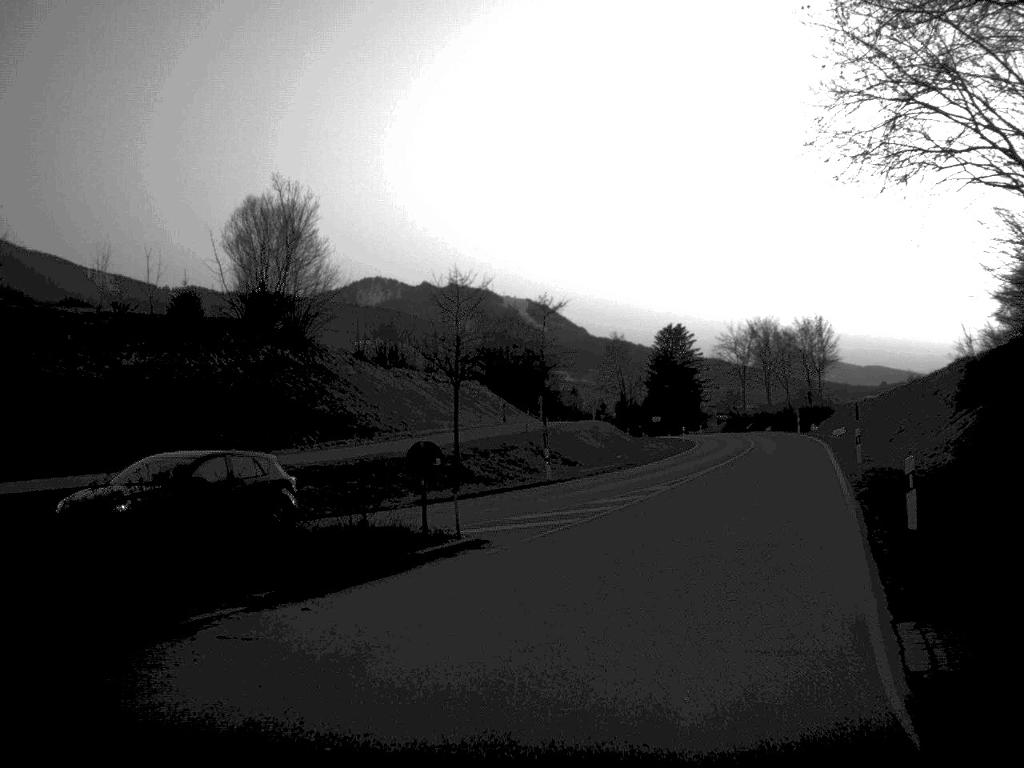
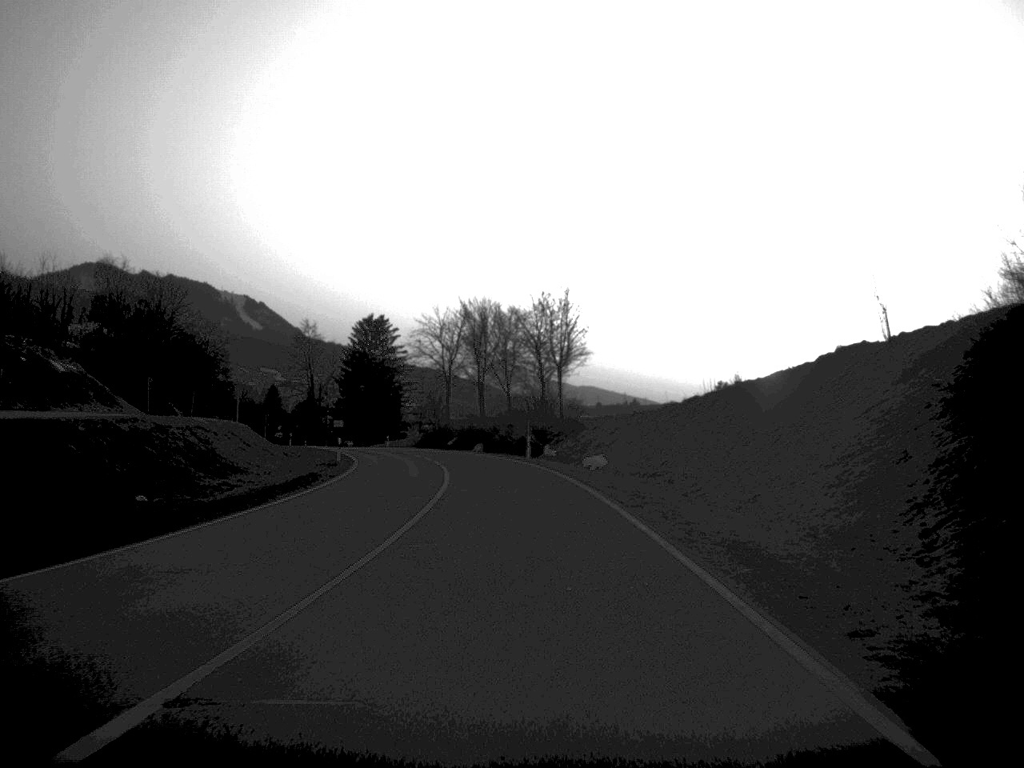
(+6.0, +33.8) m; +12°
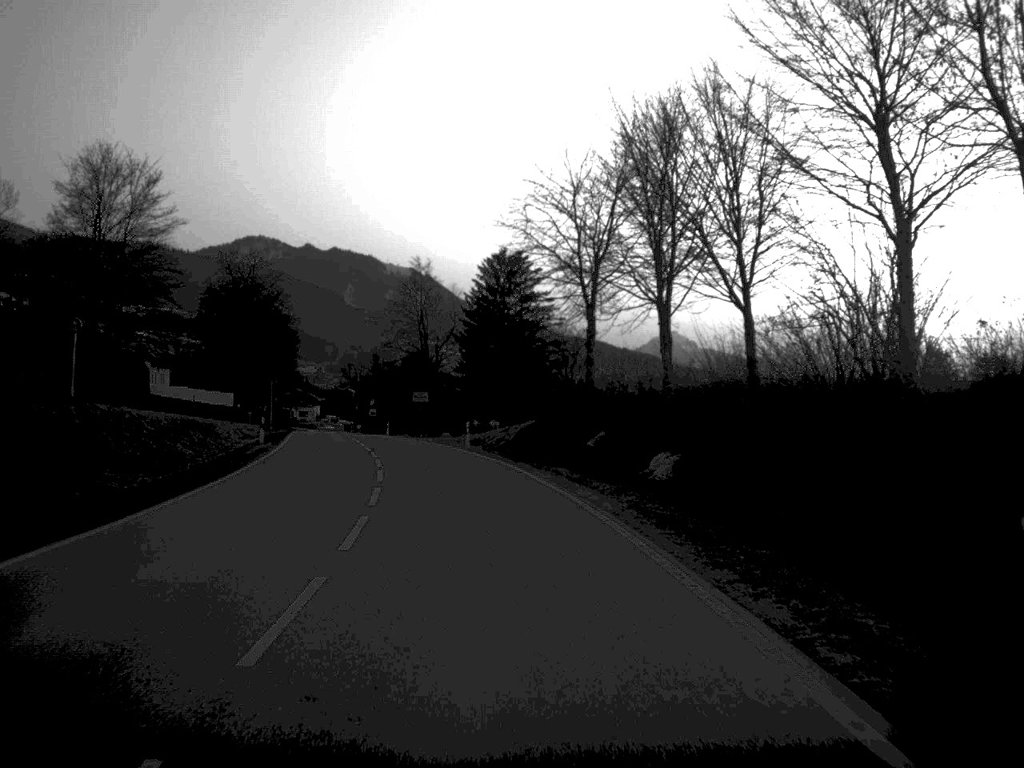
(-2.2, +52.9) m; -8°
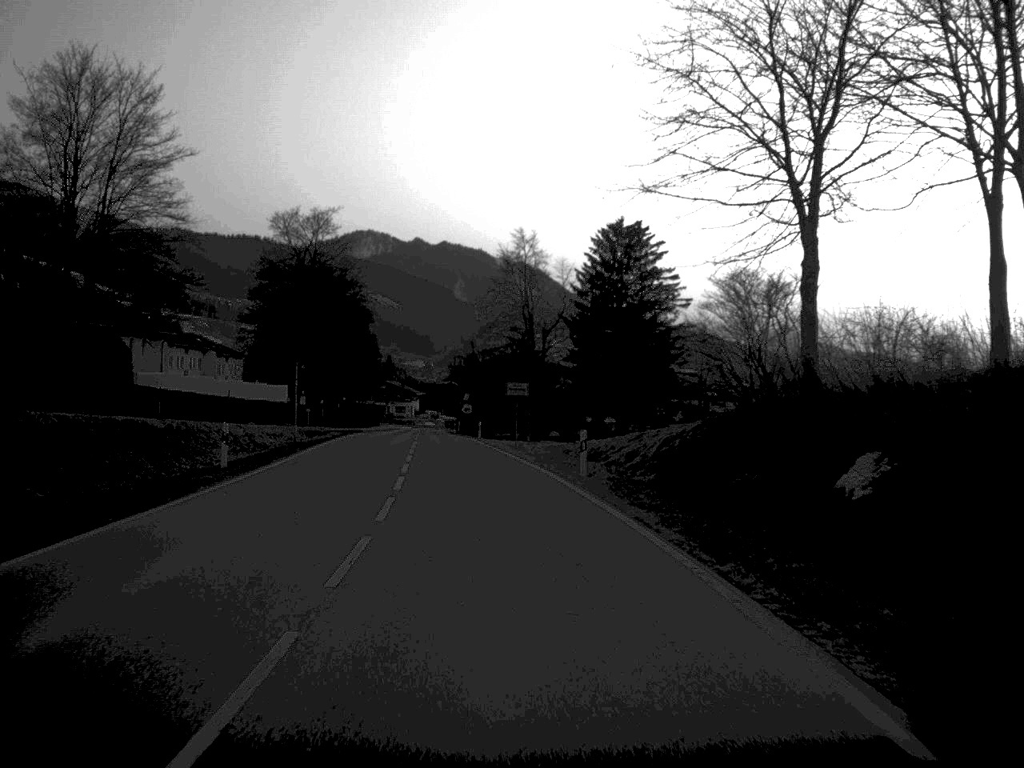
(-0.9, +20.7) m; -5°
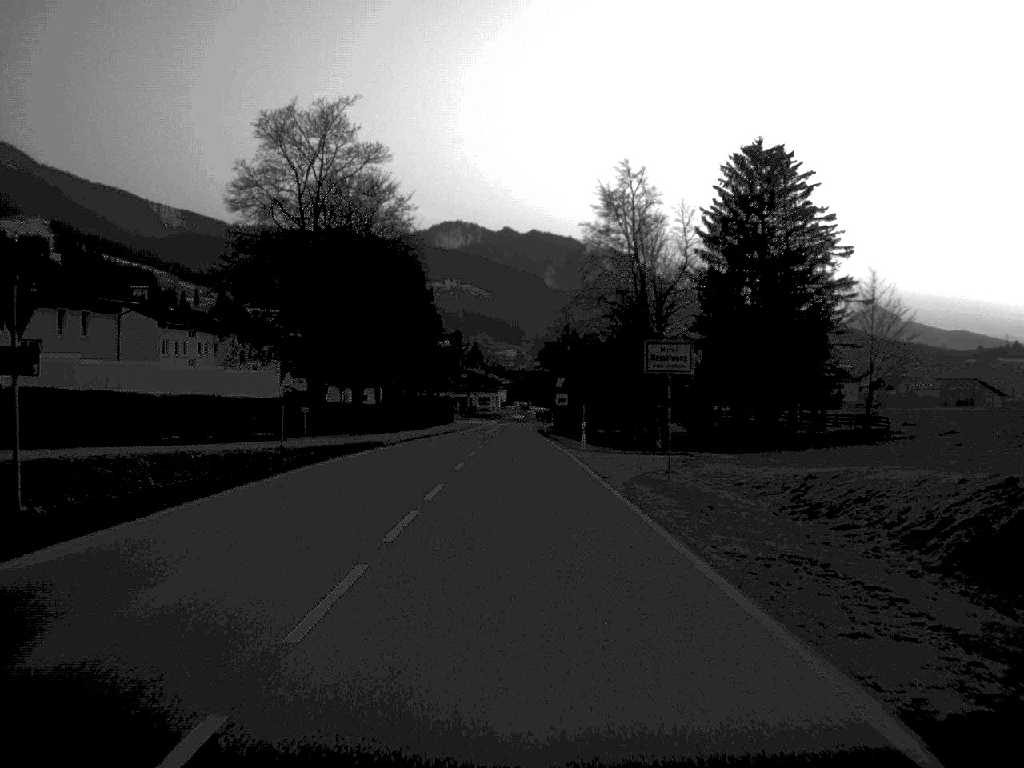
(-1.3, +32.0) m; -4°
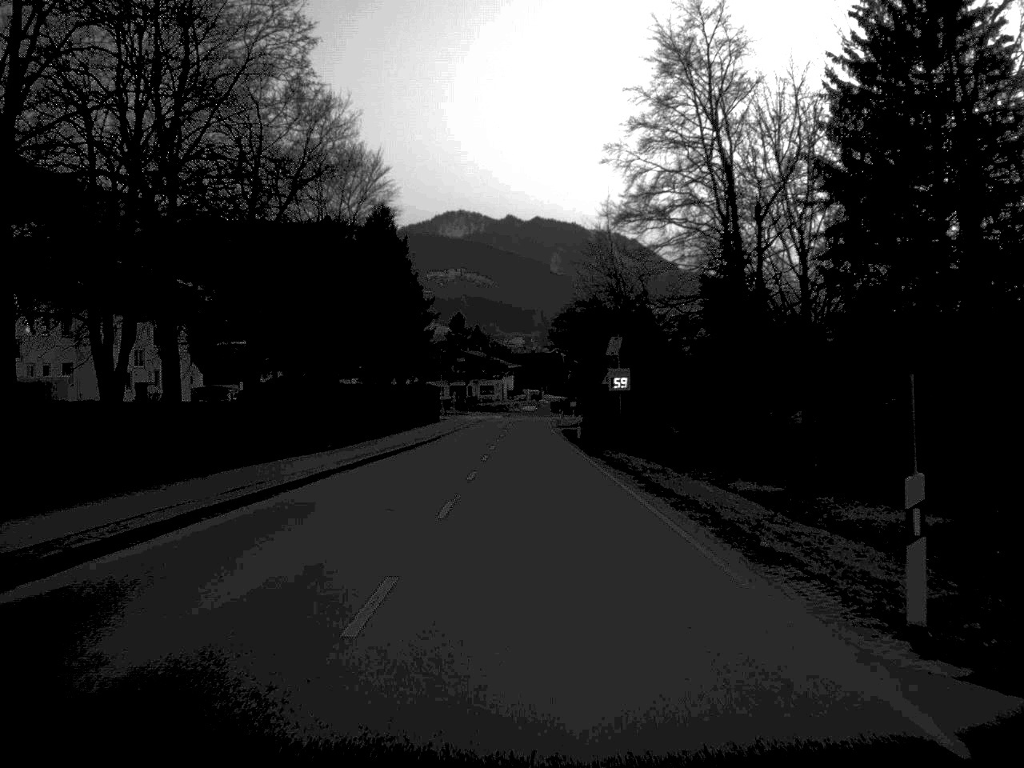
(-0.3, +39.1) m; 0°
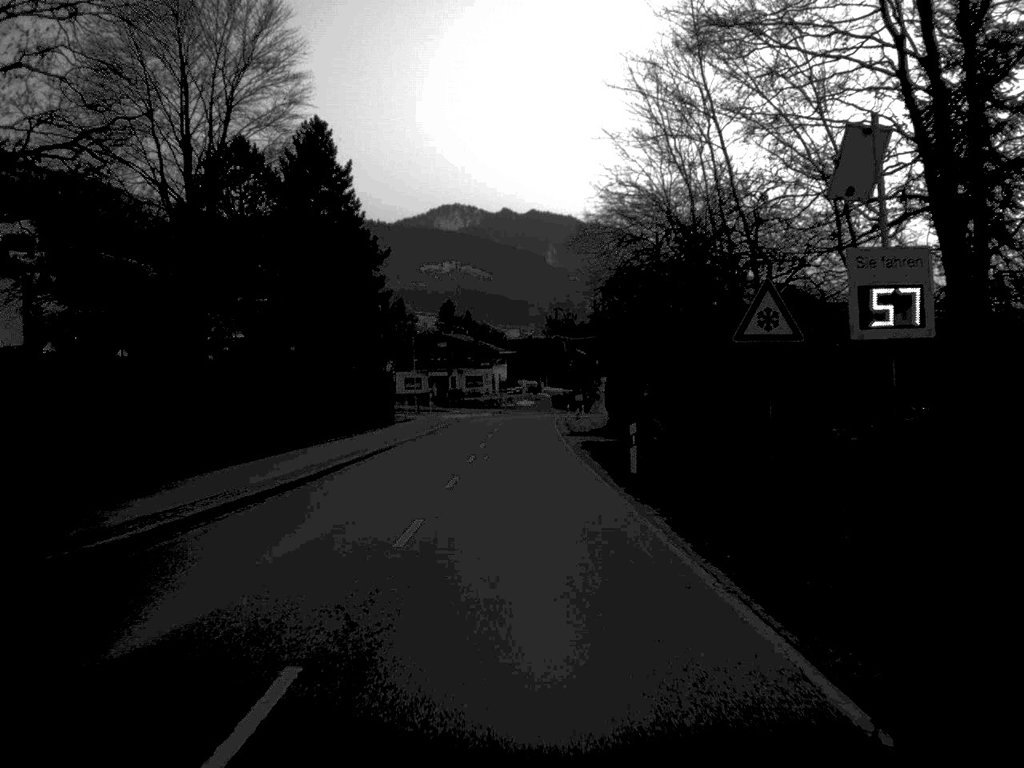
(+0.1, +30.7) m; 0°
